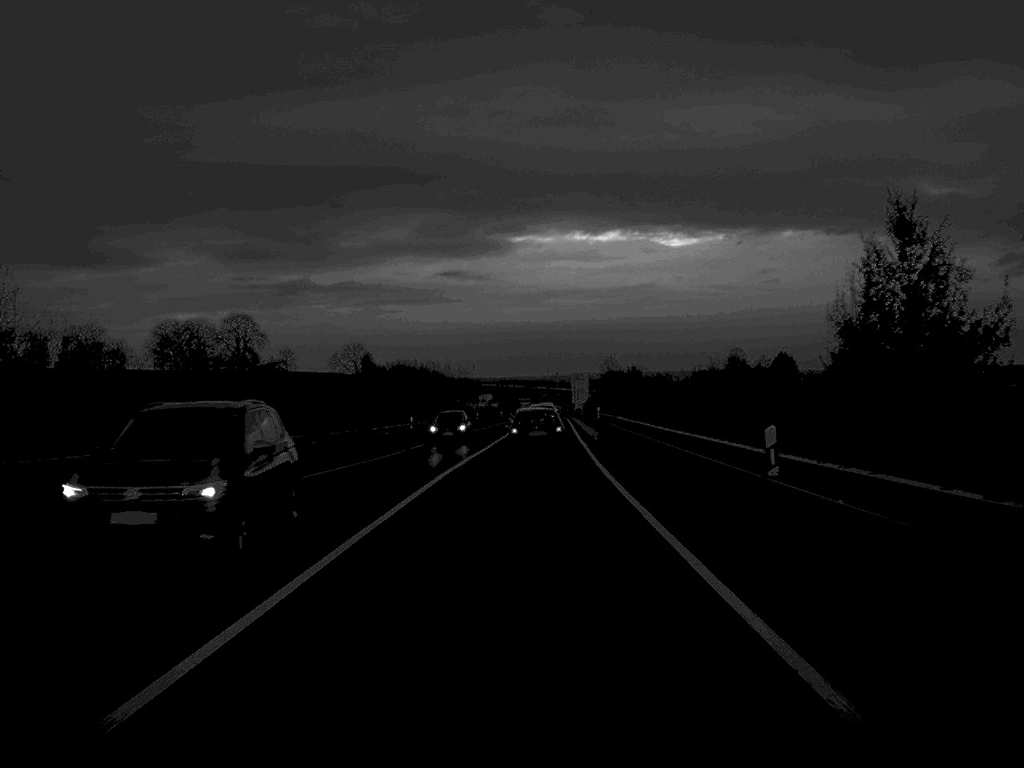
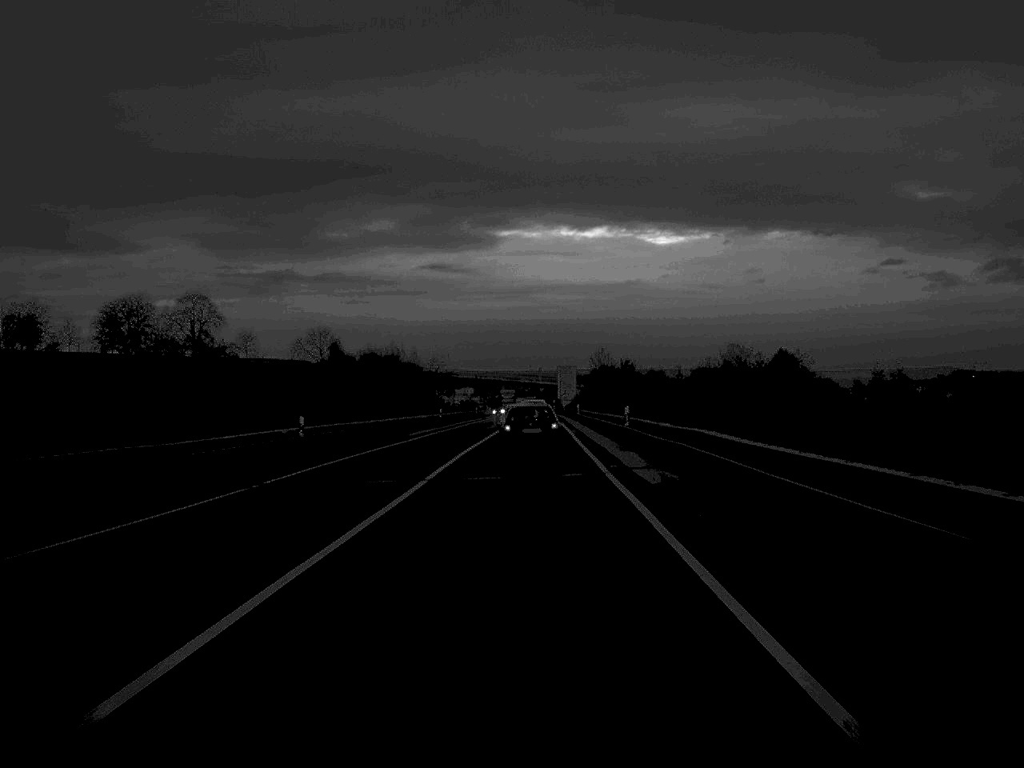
(+0.2, +27.2) m; +1°
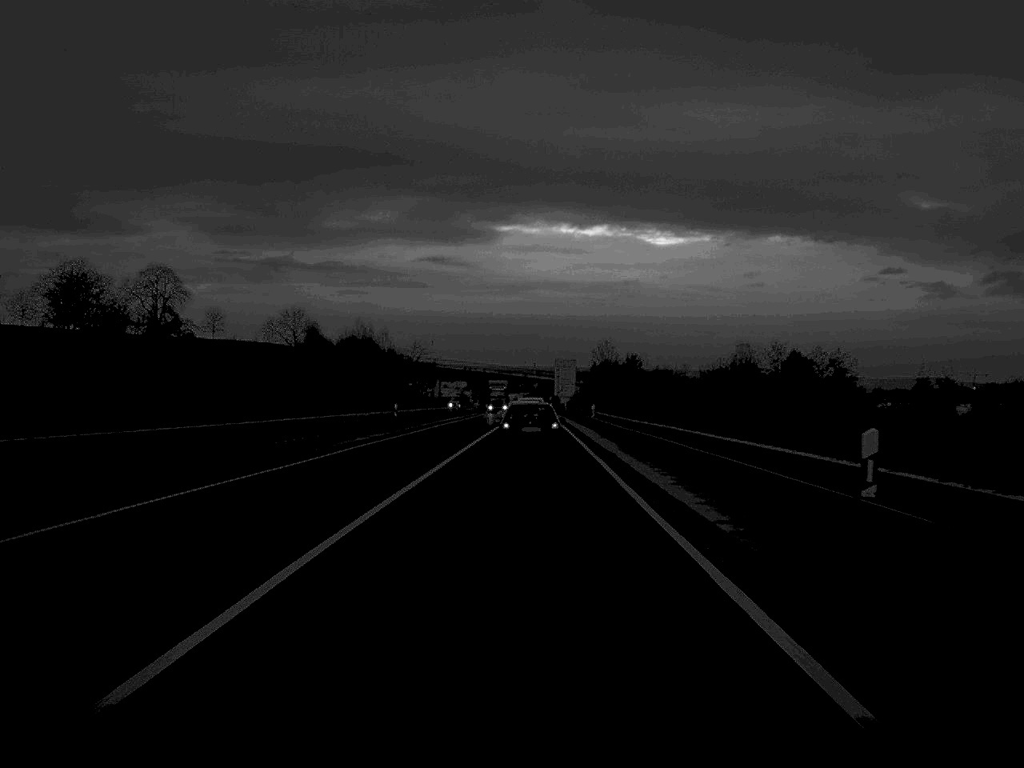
(+0.1, +26.2) m; 0°
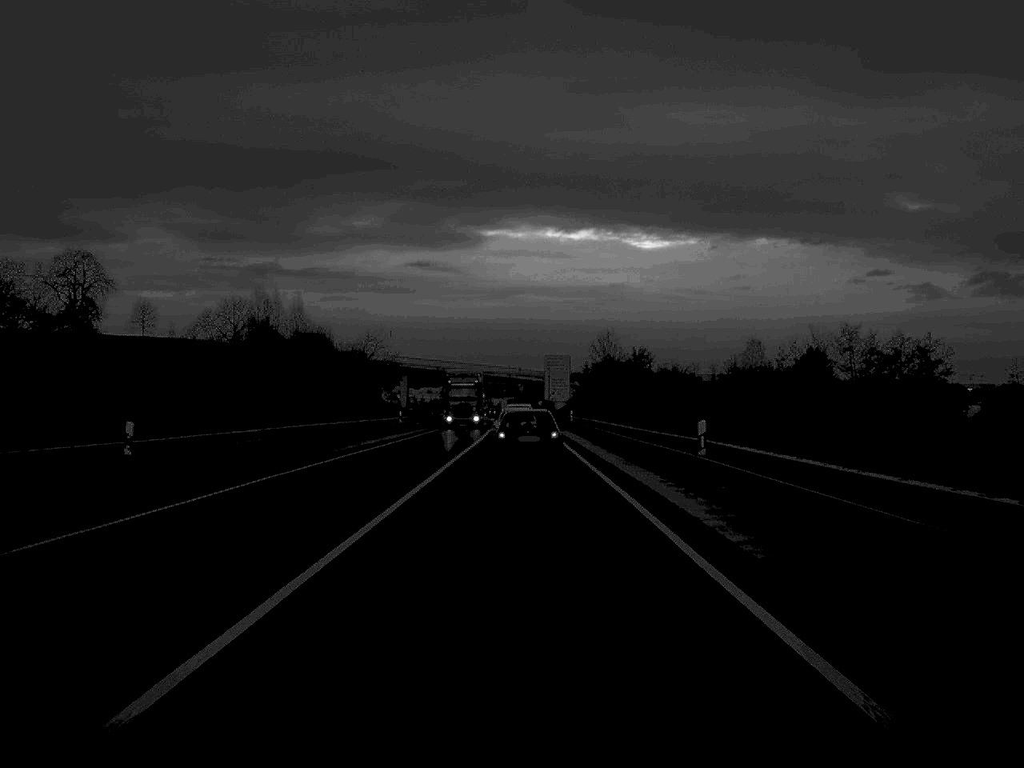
(+0.2, +39.9) m; +1°
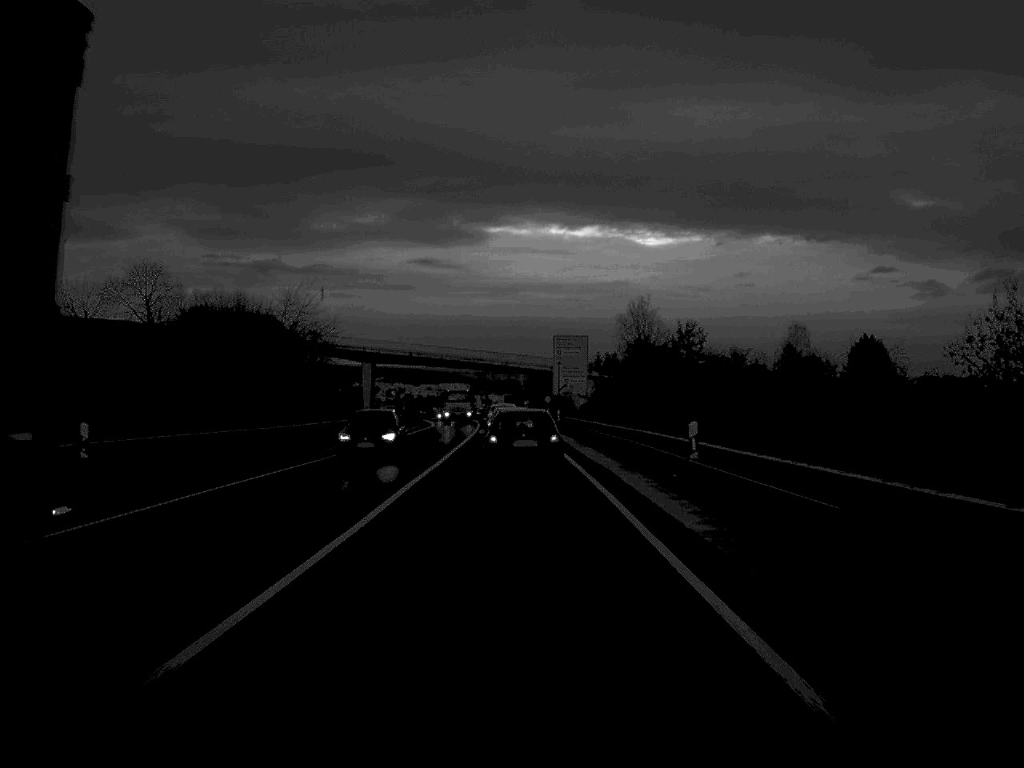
(0.0, +50.8) m; 0°
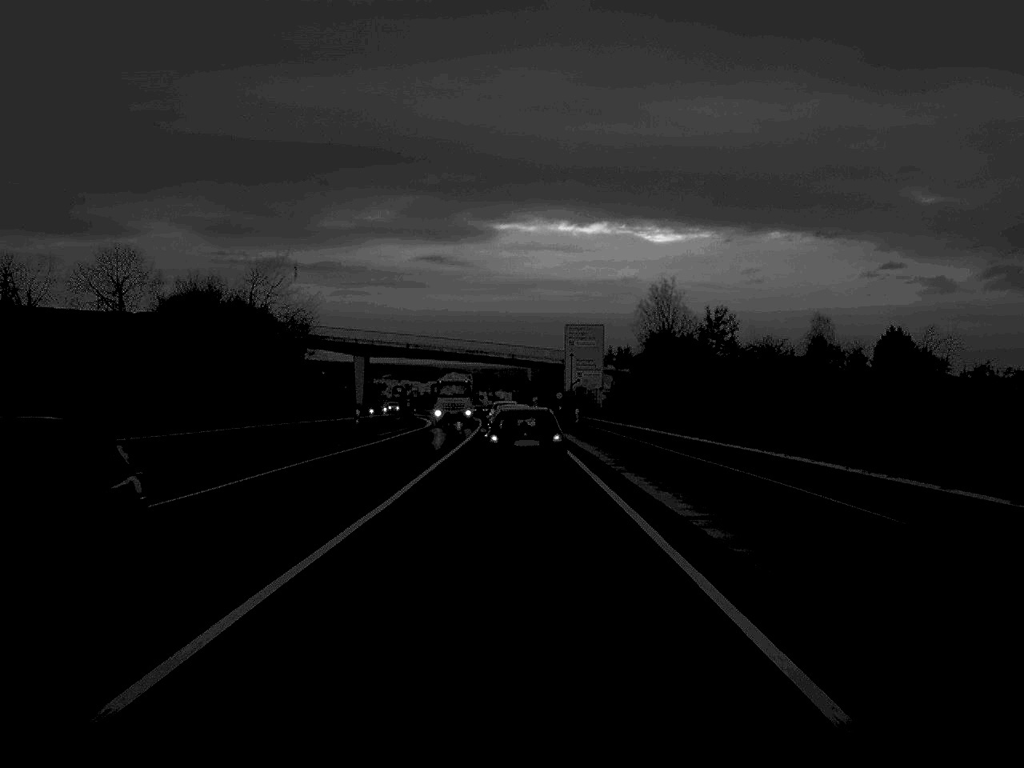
(-0.1, +14.7) m; 0°
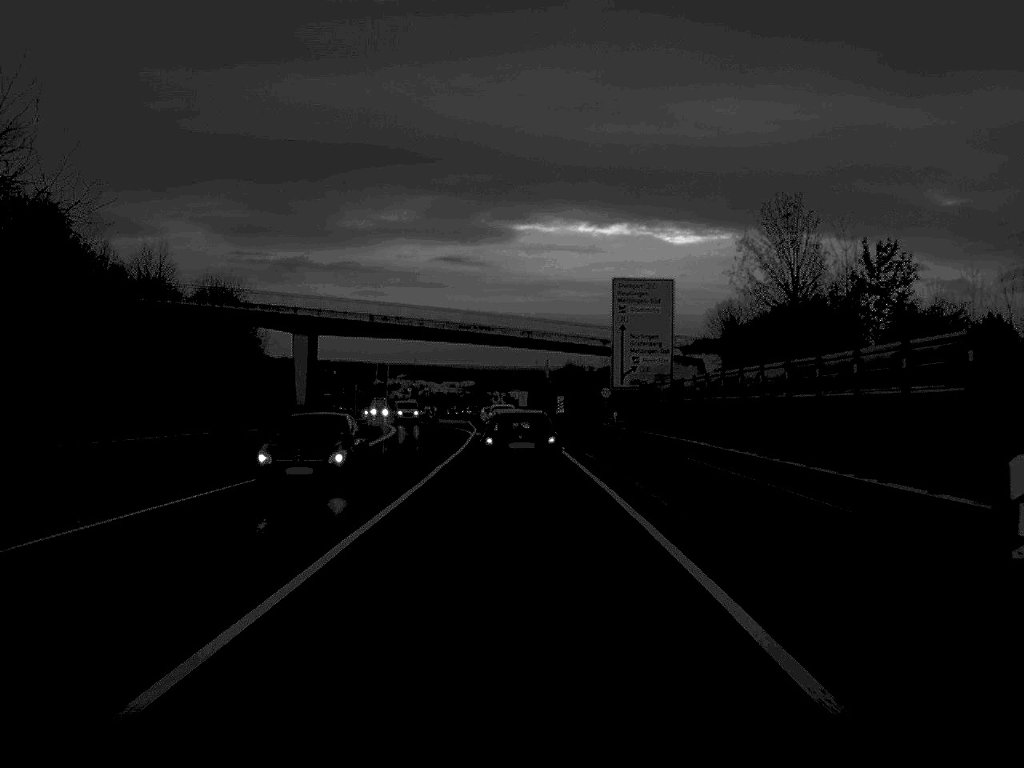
(-0.3, +47.8) m; -1°
